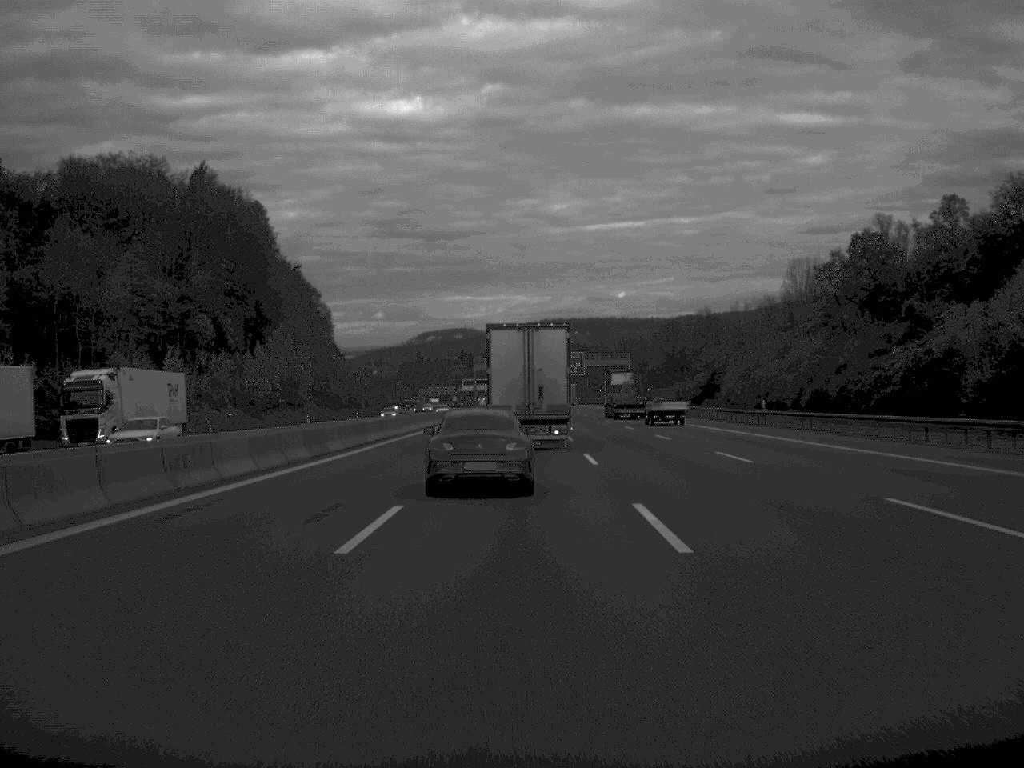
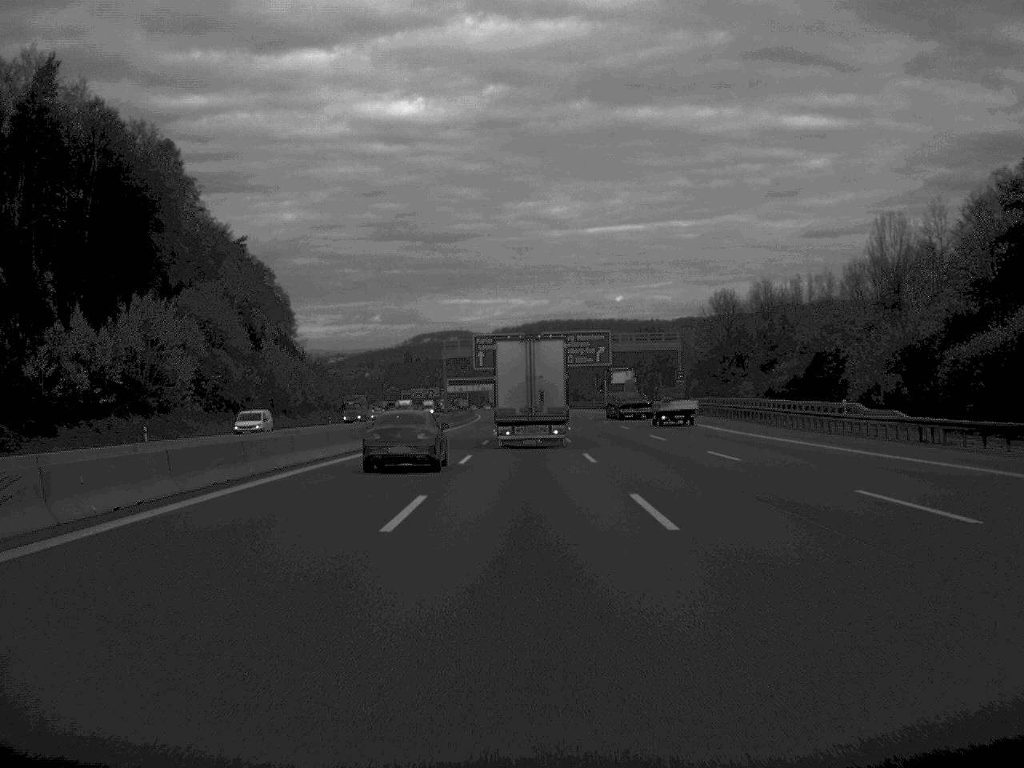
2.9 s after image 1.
(0.0, +68.9) m; 0°
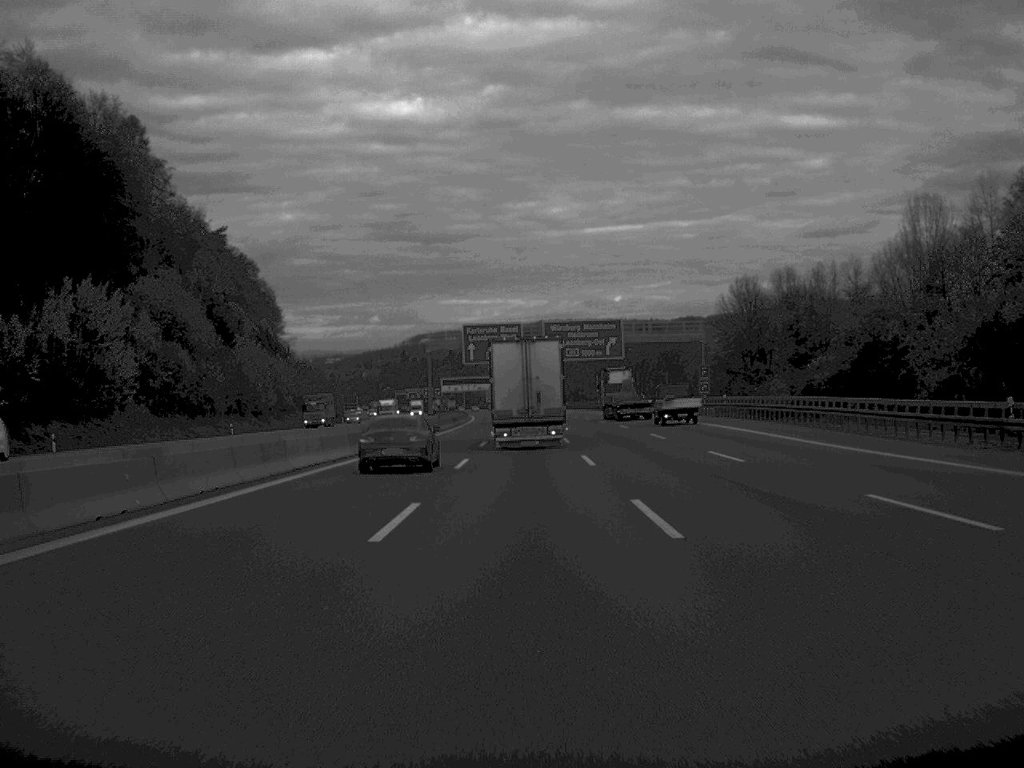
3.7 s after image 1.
(0.0, +19.1) m; 0°
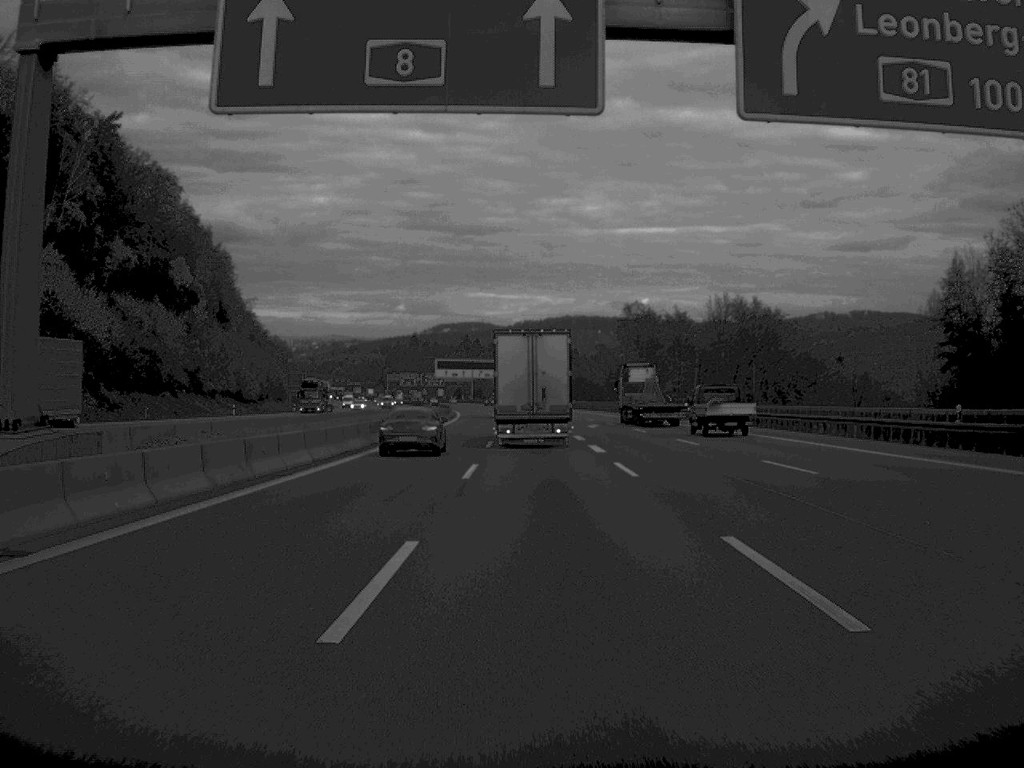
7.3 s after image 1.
(-0.8, +95.4) m; -1°
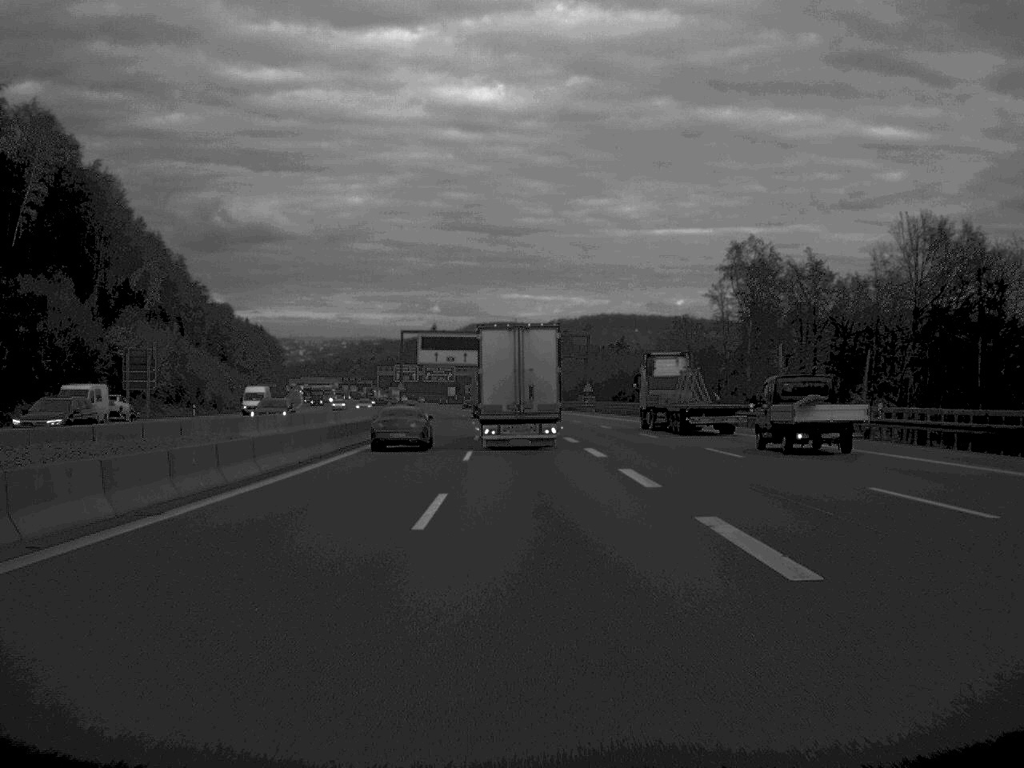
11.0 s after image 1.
(-0.9, +99.9) m; -2°
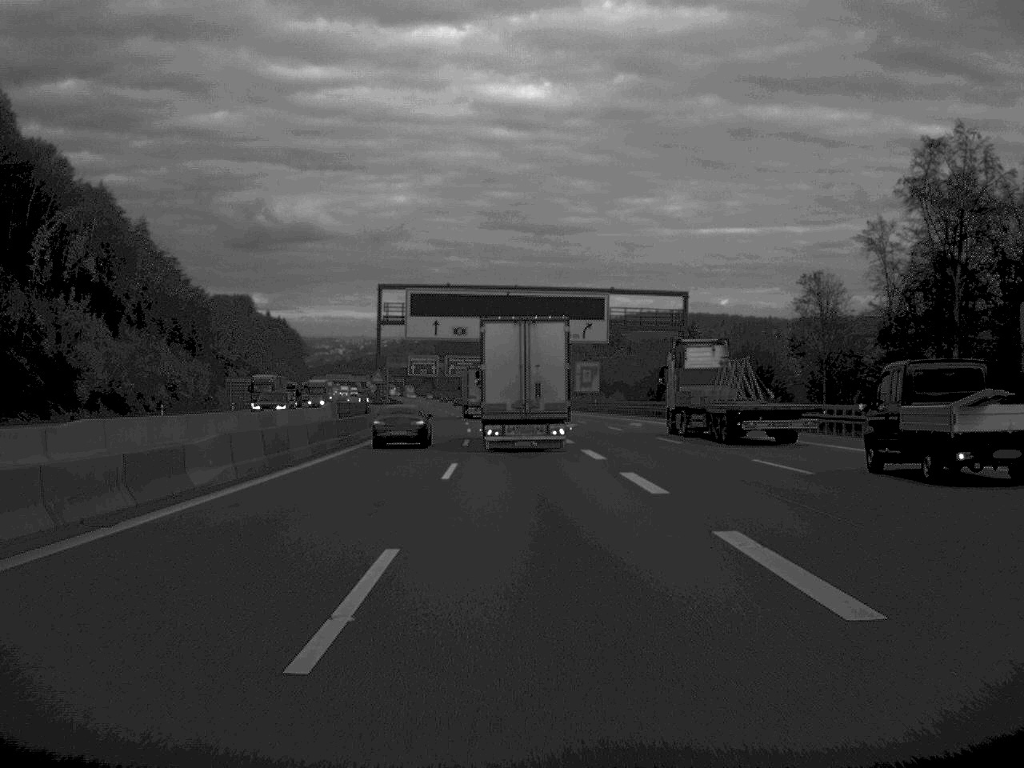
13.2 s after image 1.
(-1.0, +61.0) m; -2°
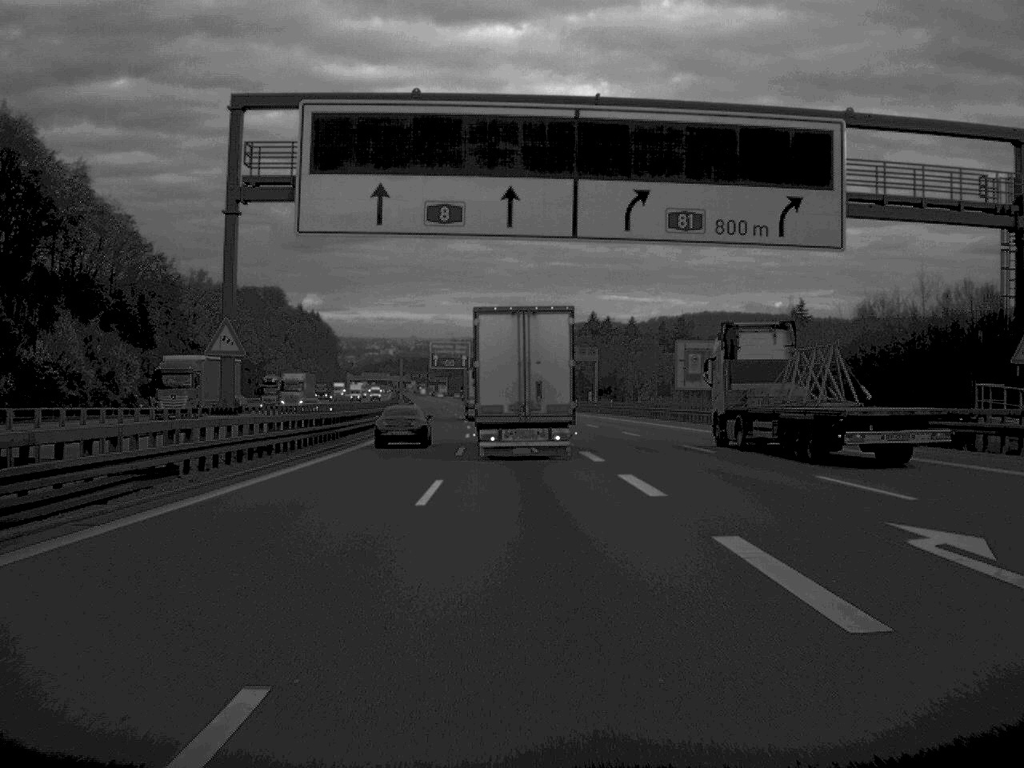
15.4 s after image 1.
(-1.2, +60.1) m; -2°
